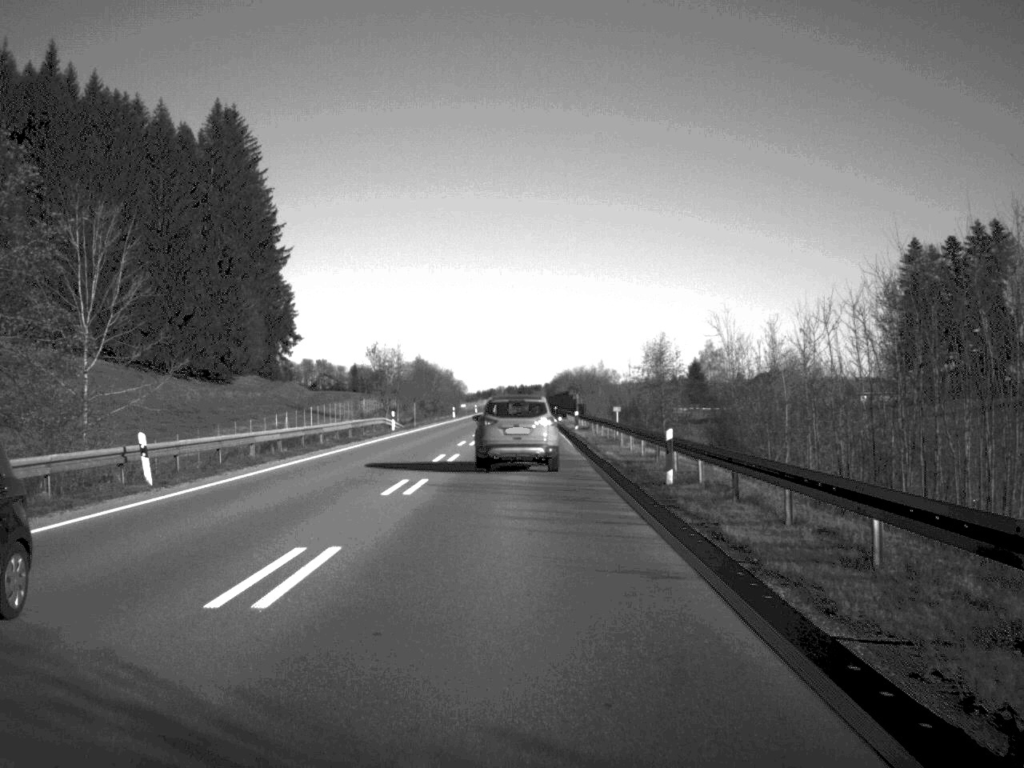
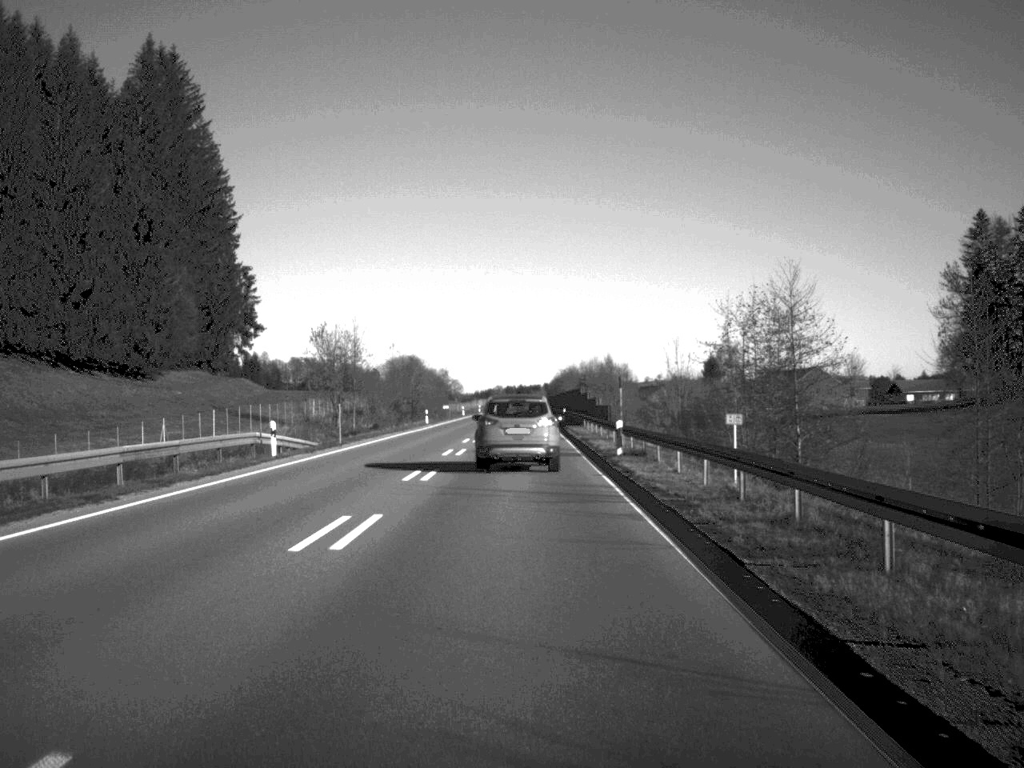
(0.0, +32.1) m; 0°
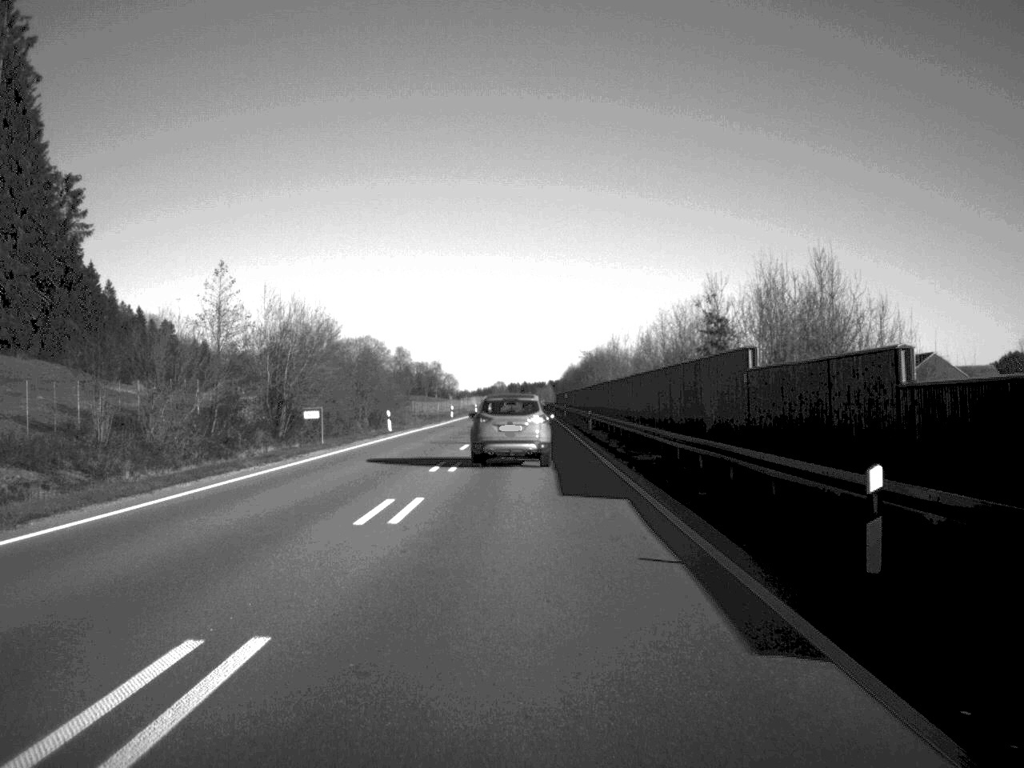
(-0.3, +80.7) m; 0°
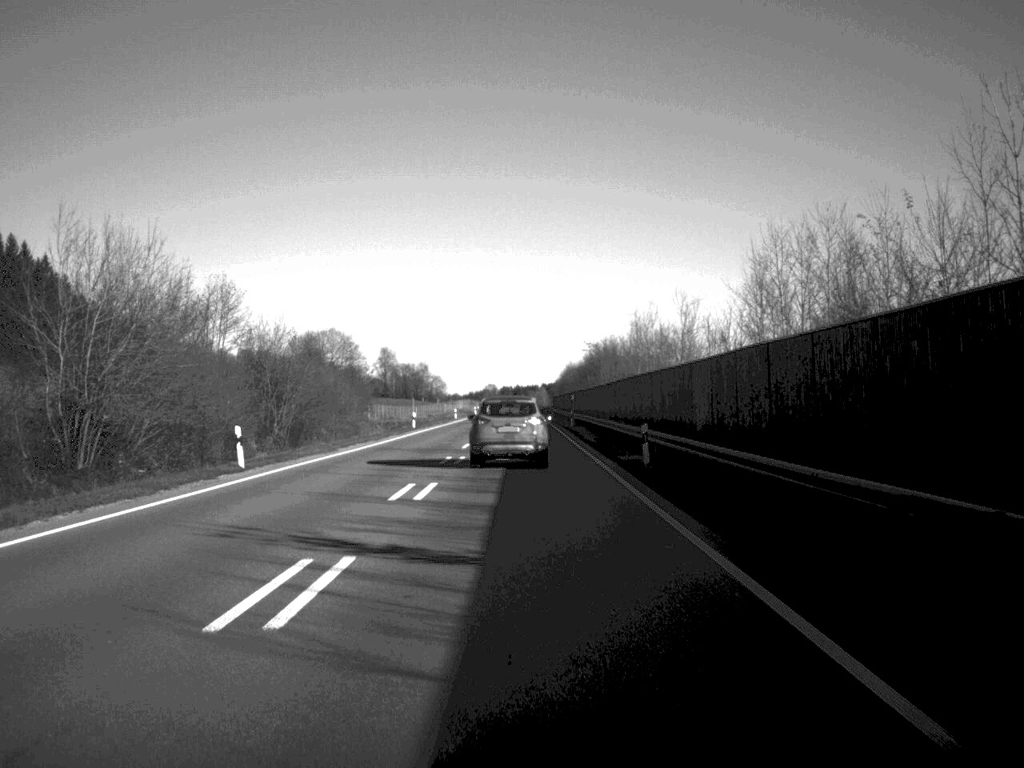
(+0.1, +31.3) m; 0°
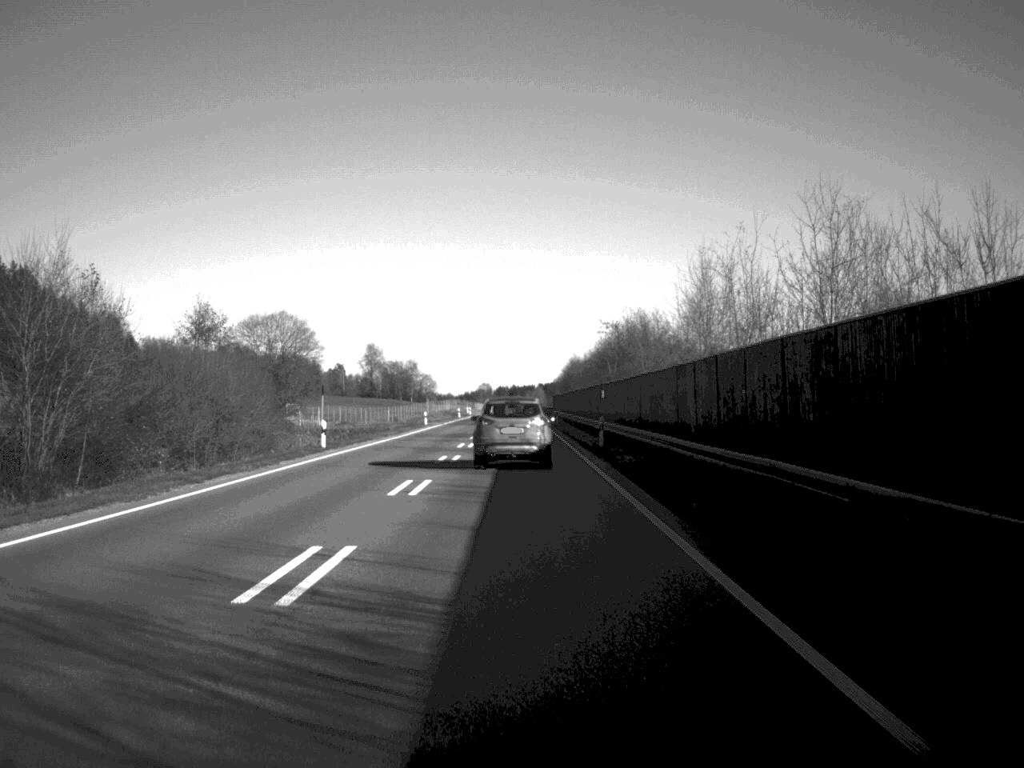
(+0.1, +34.2) m; 0°
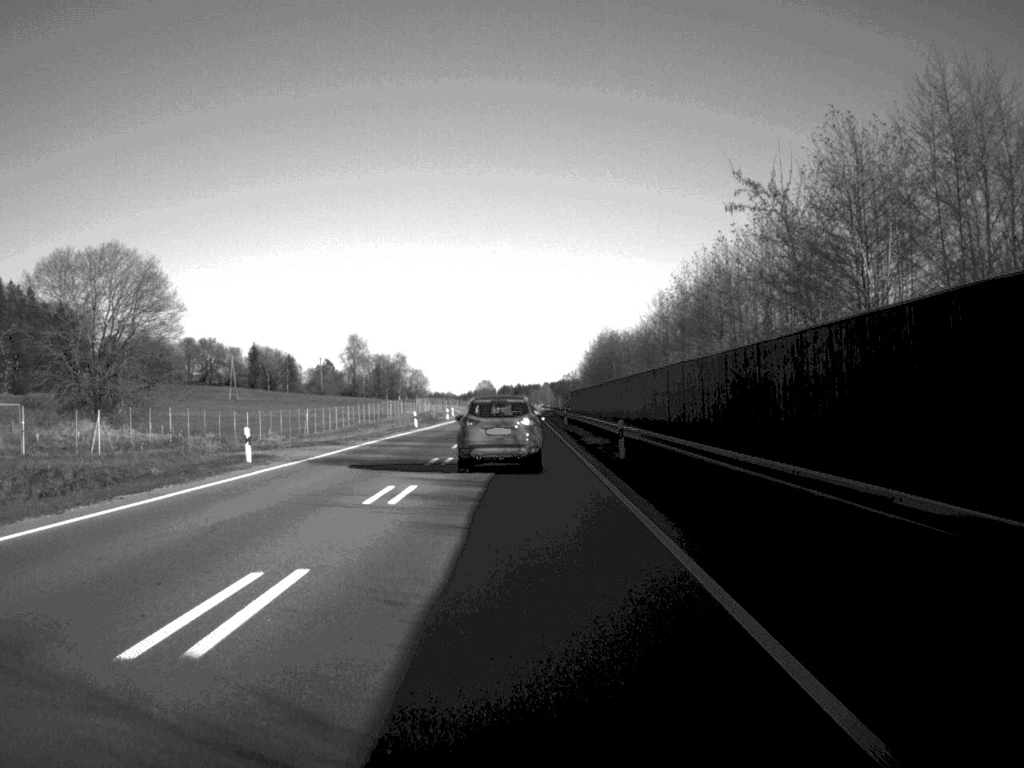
(-0.1, +62.0) m; 0°
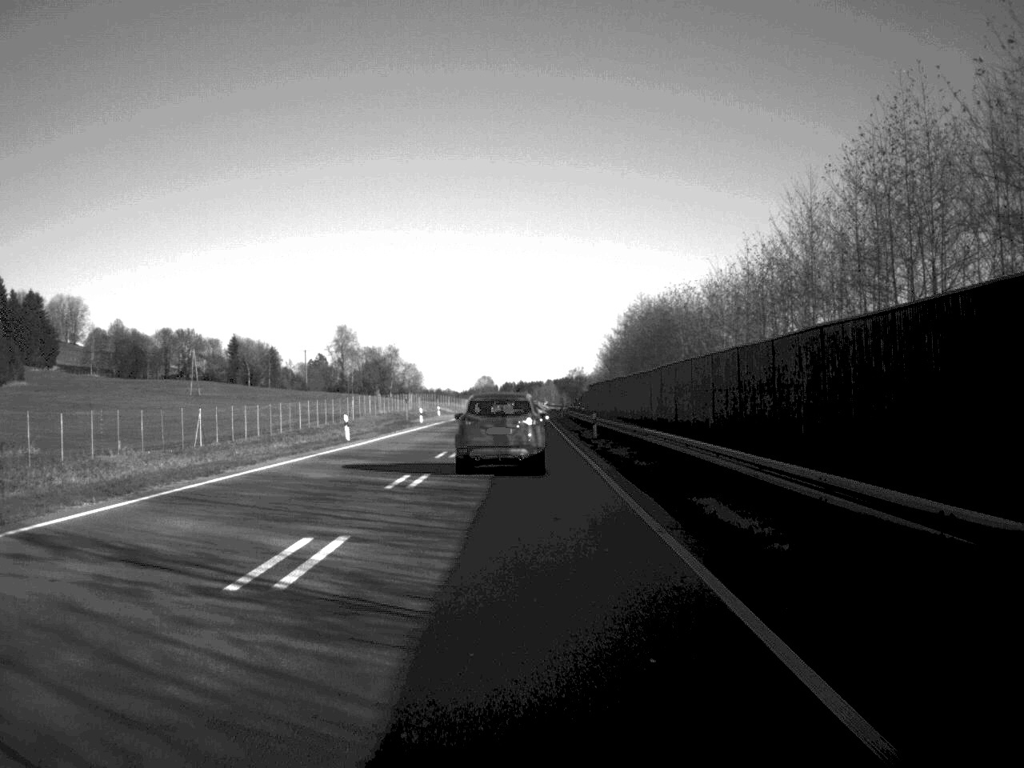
(-0.1, +33.0) m; 0°
